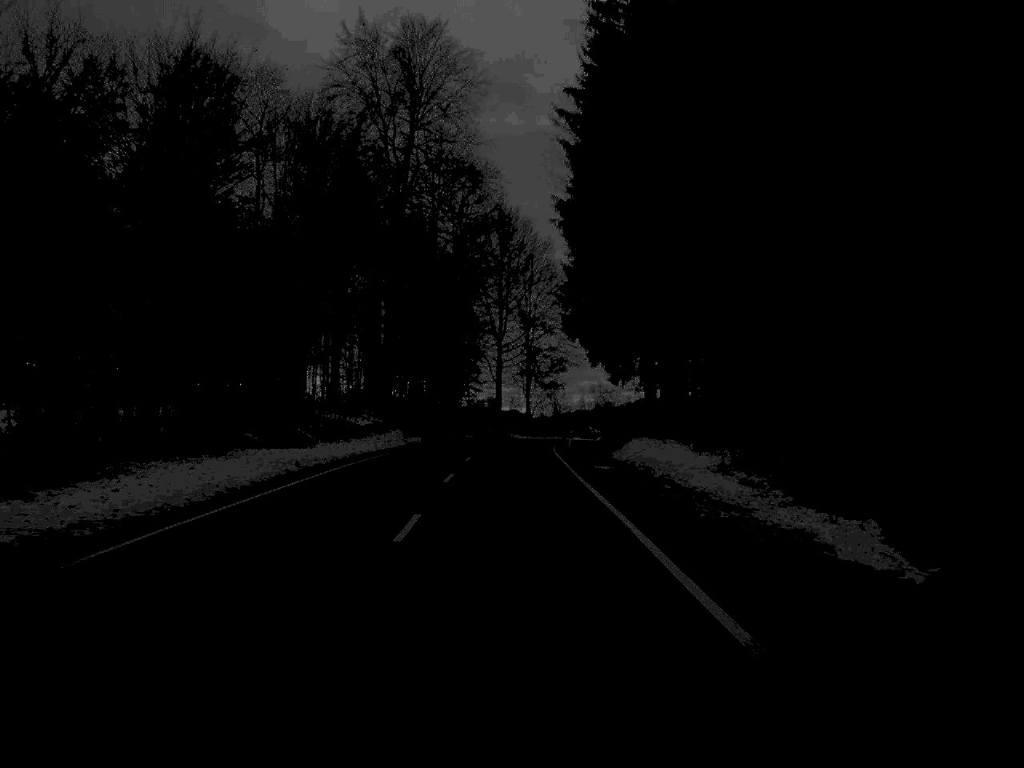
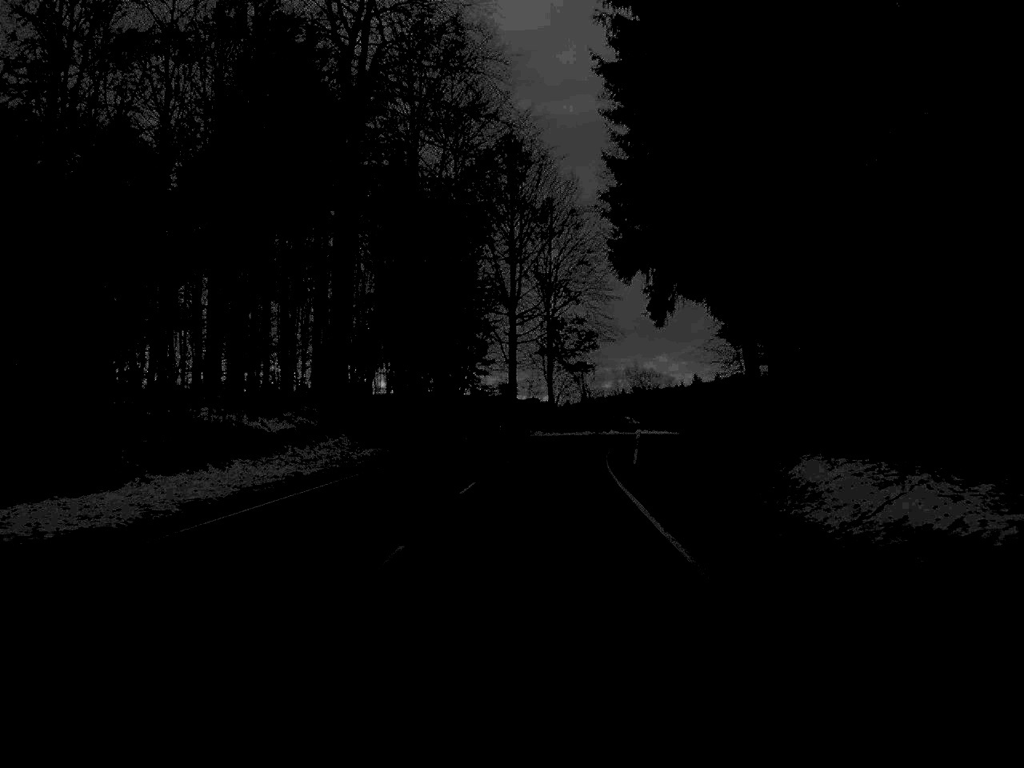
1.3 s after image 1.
(-0.2, +28.3) m; -1°
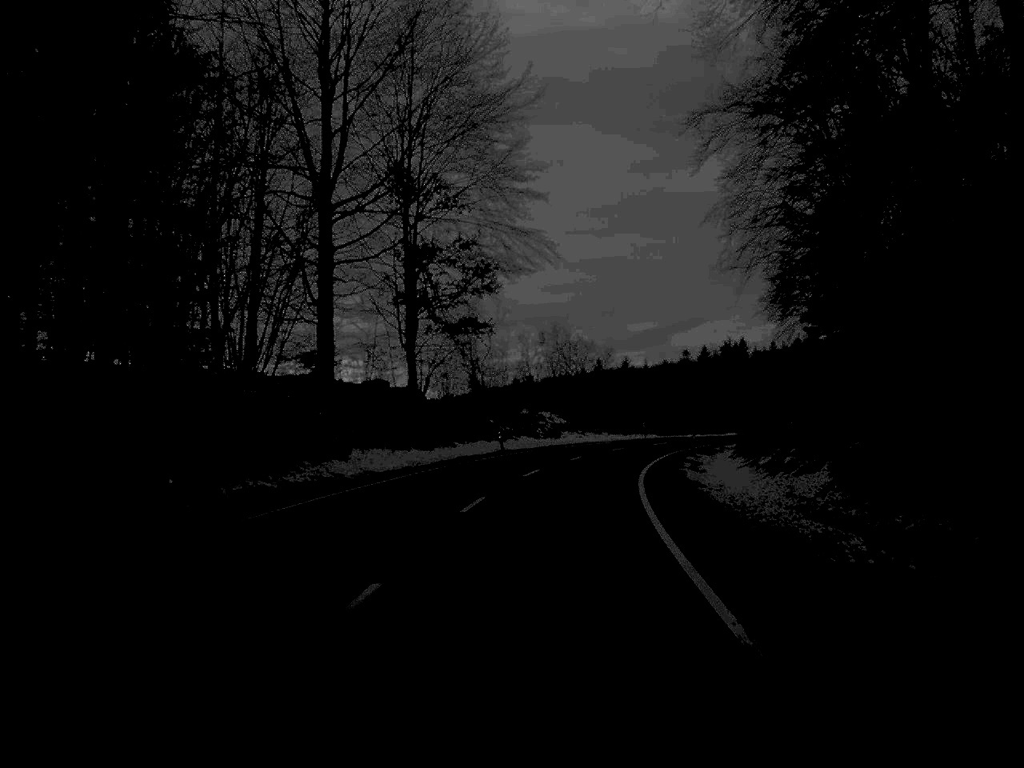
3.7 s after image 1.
(+2.0, +50.3) m; +5°
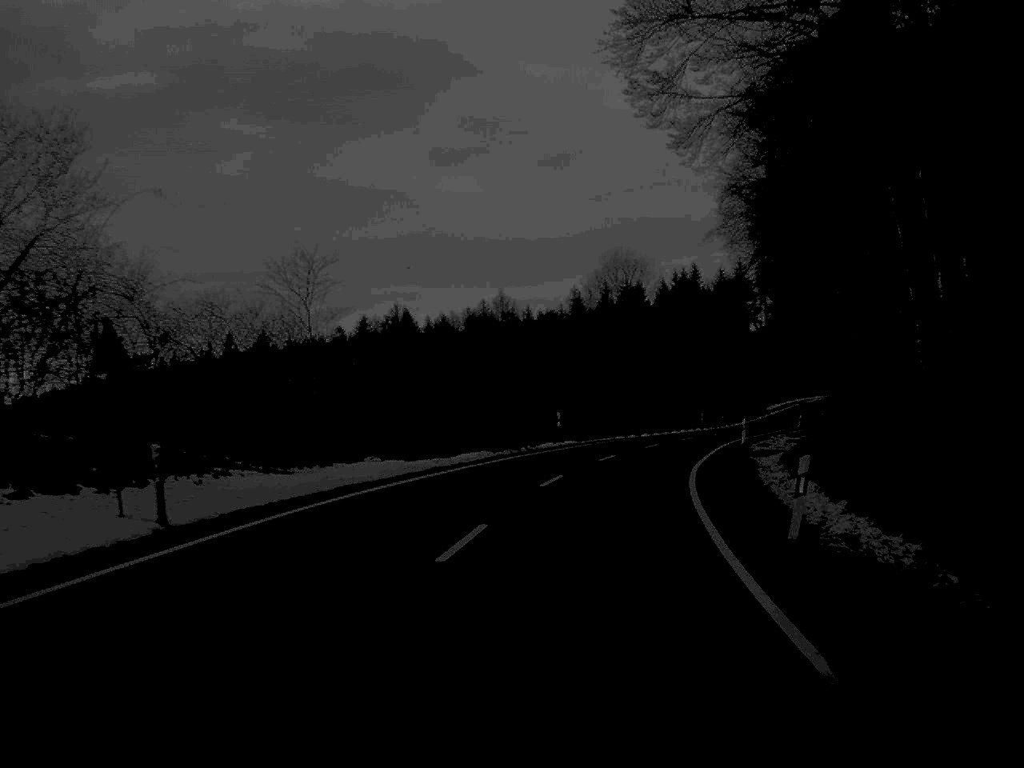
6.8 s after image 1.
(+7.6, +65.7) m; +16°
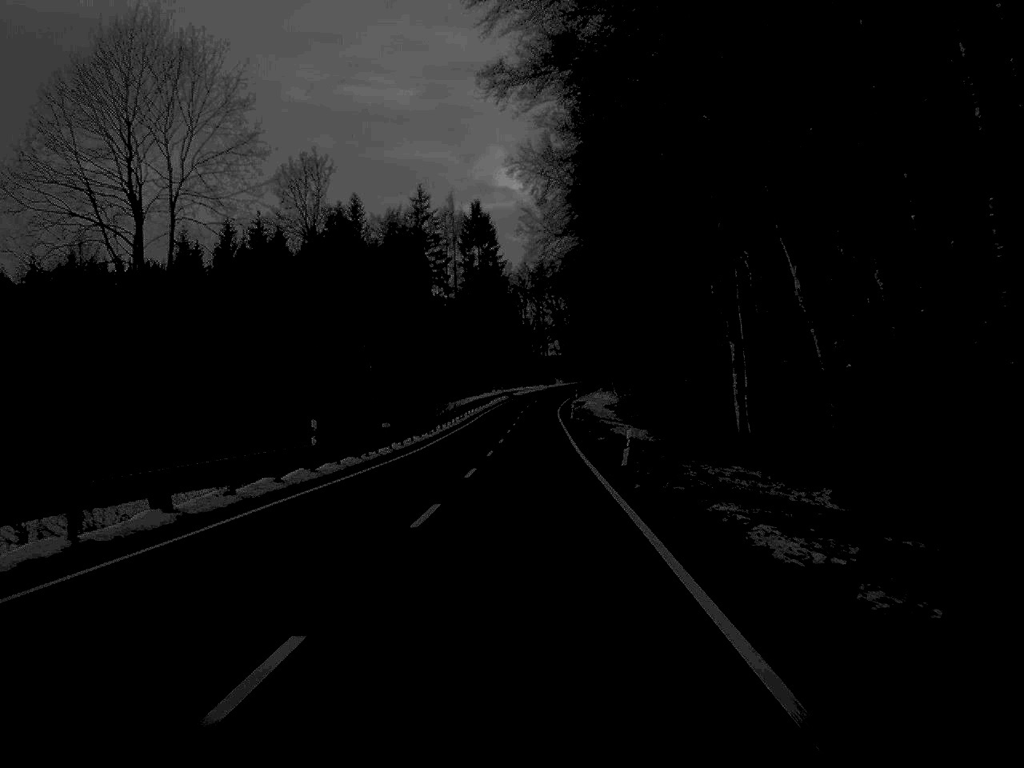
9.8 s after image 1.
(+10.4, +66.2) m; +14°
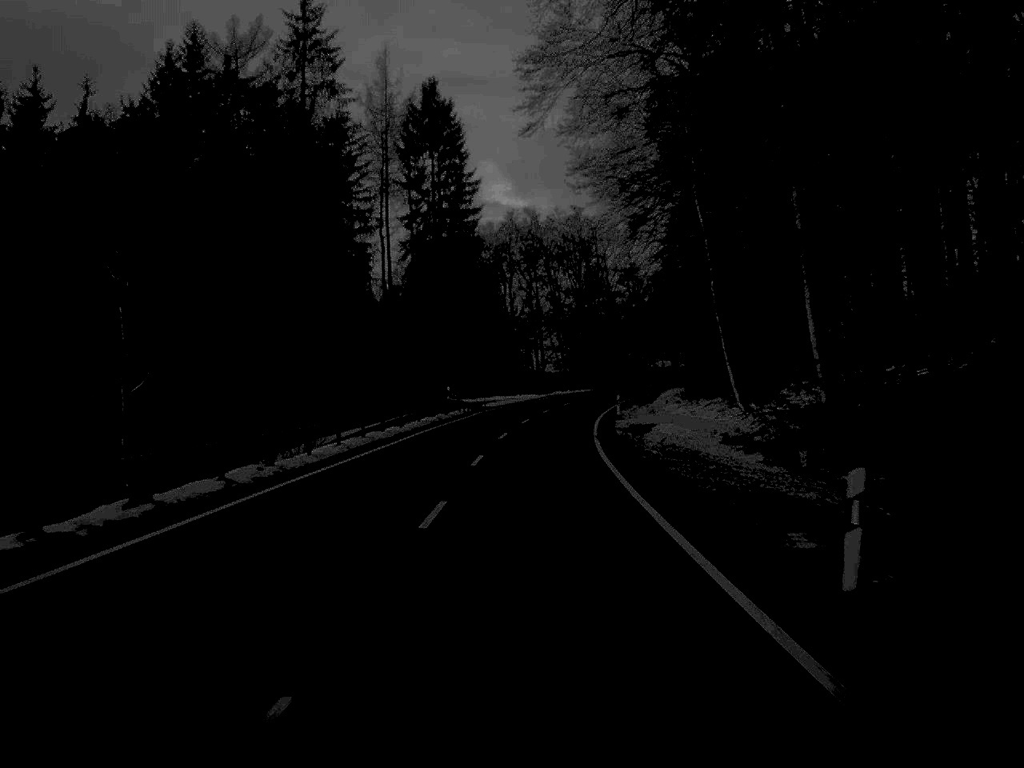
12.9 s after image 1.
(+0.4, +73.5) m; +1°
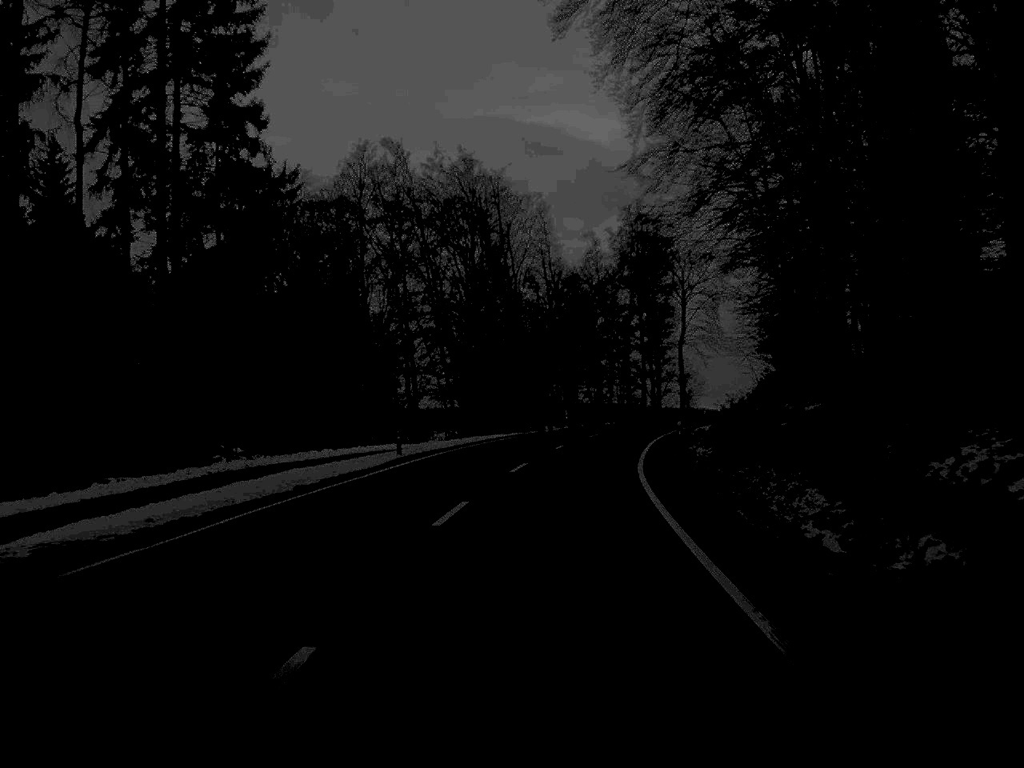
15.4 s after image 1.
(+1.9, +58.0) m; +5°
